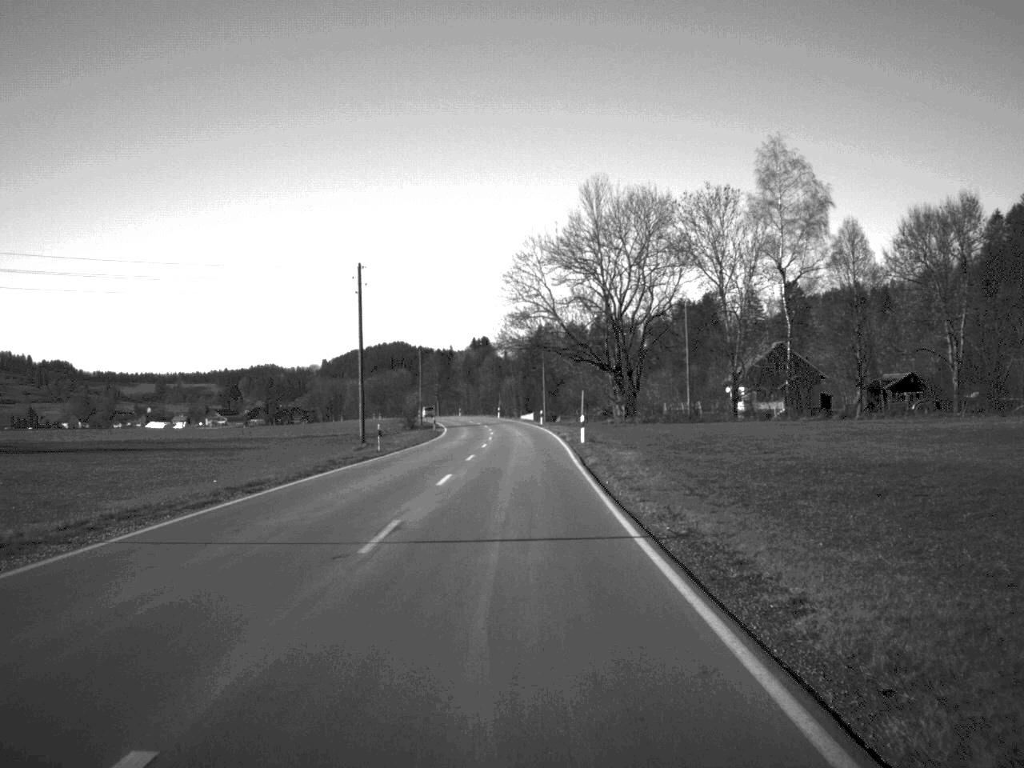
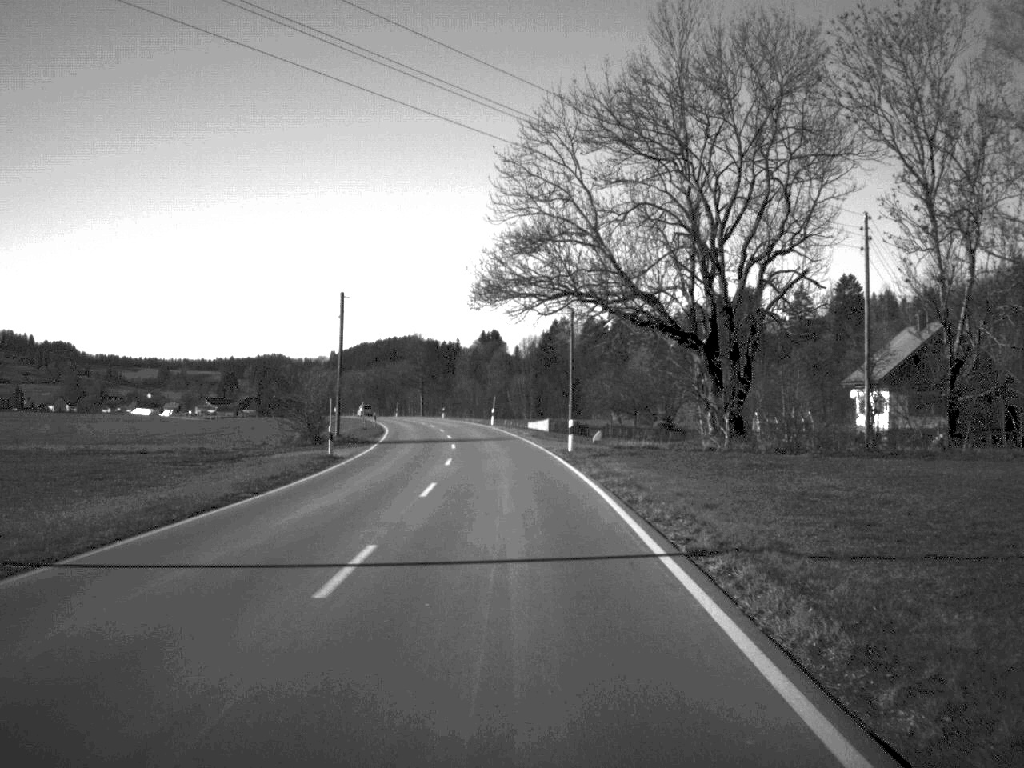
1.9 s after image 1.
(0.0, +50.9) m; -1°
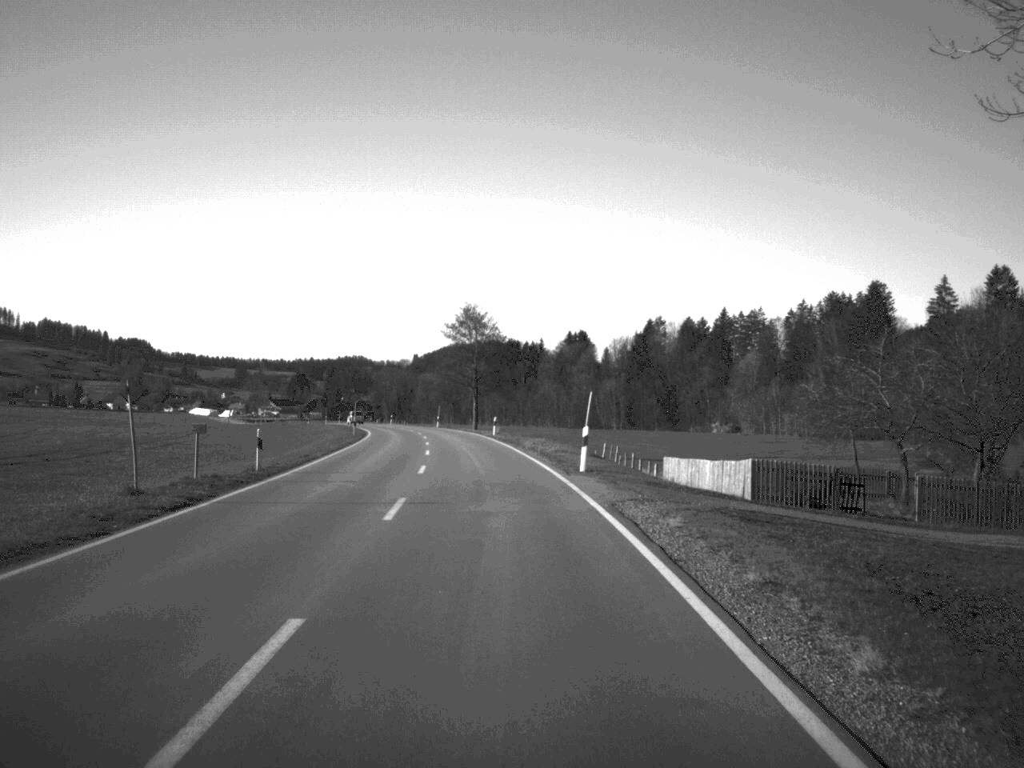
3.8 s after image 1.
(-1.5, +53.0) m; -4°
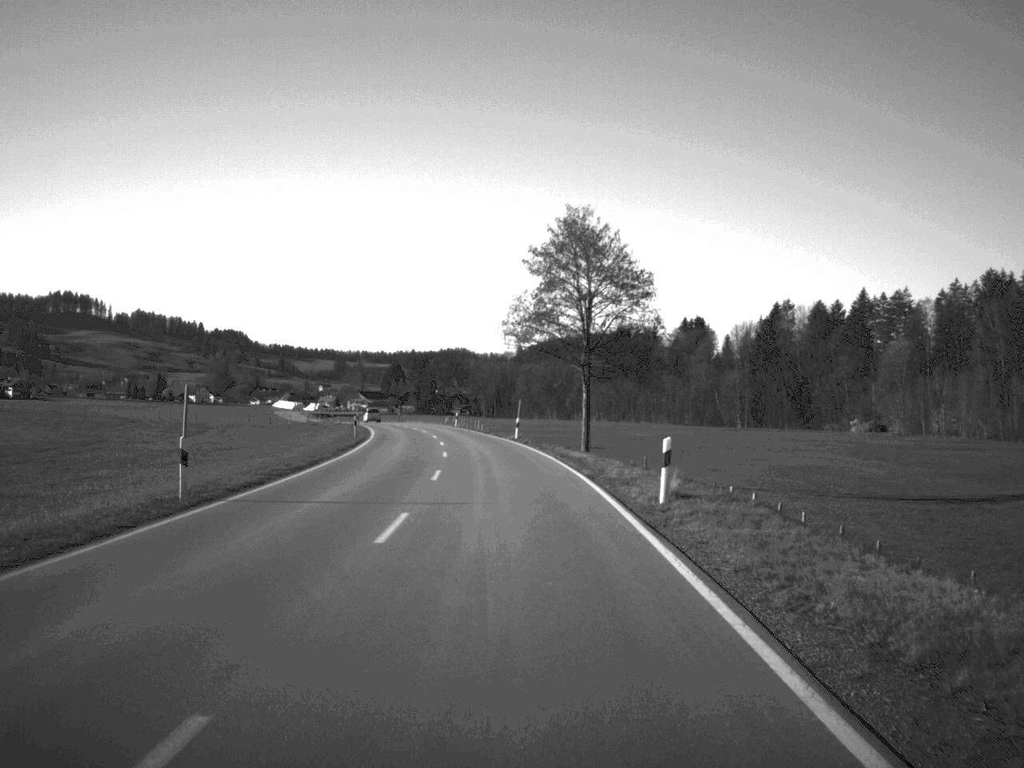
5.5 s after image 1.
(-2.2, +50.9) m; -5°
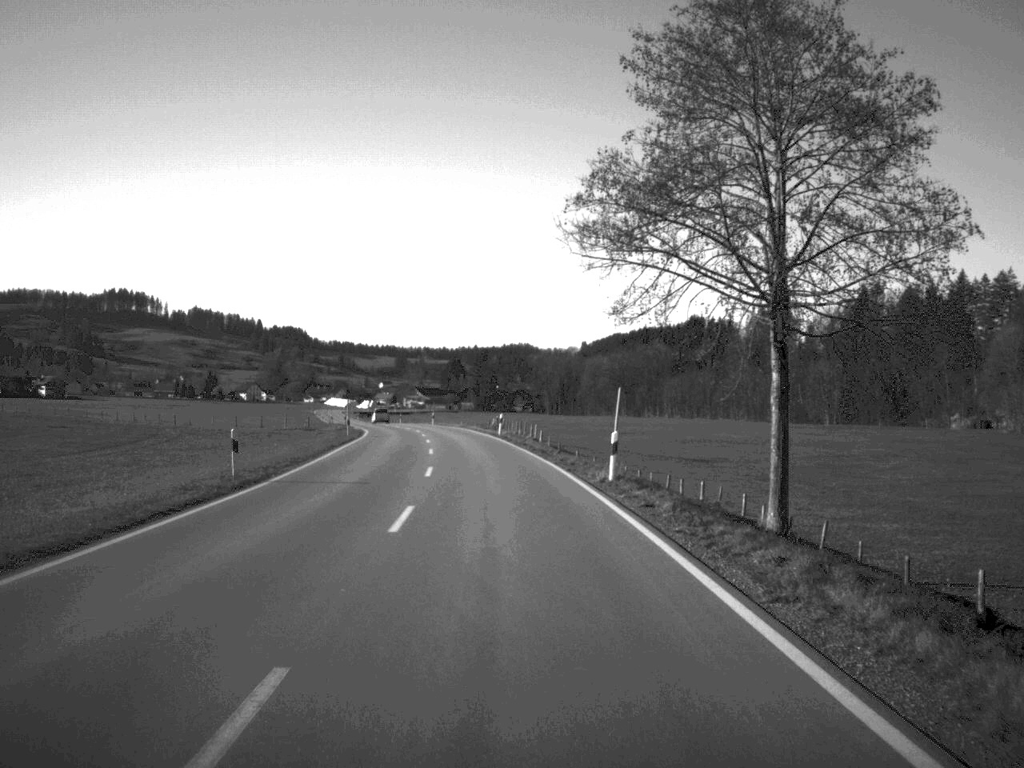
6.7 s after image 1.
(-0.9, +34.8) m; -3°
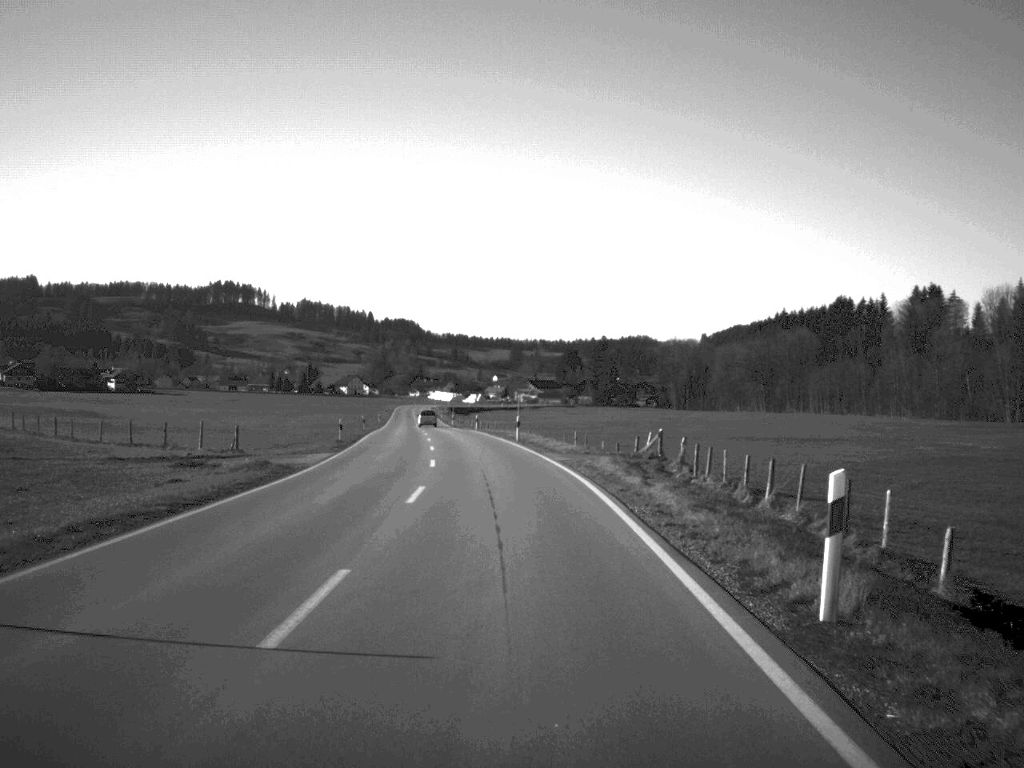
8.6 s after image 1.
(-2.6, +55.1) m; -5°
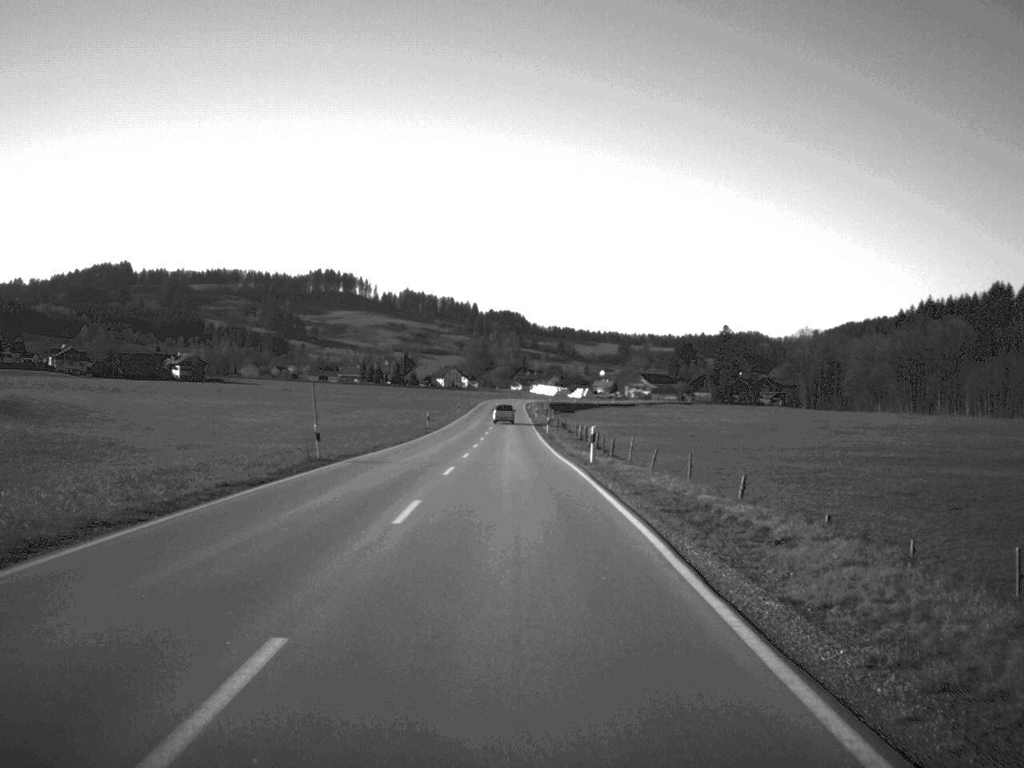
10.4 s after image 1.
(-2.2, +51.3) m; -5°
